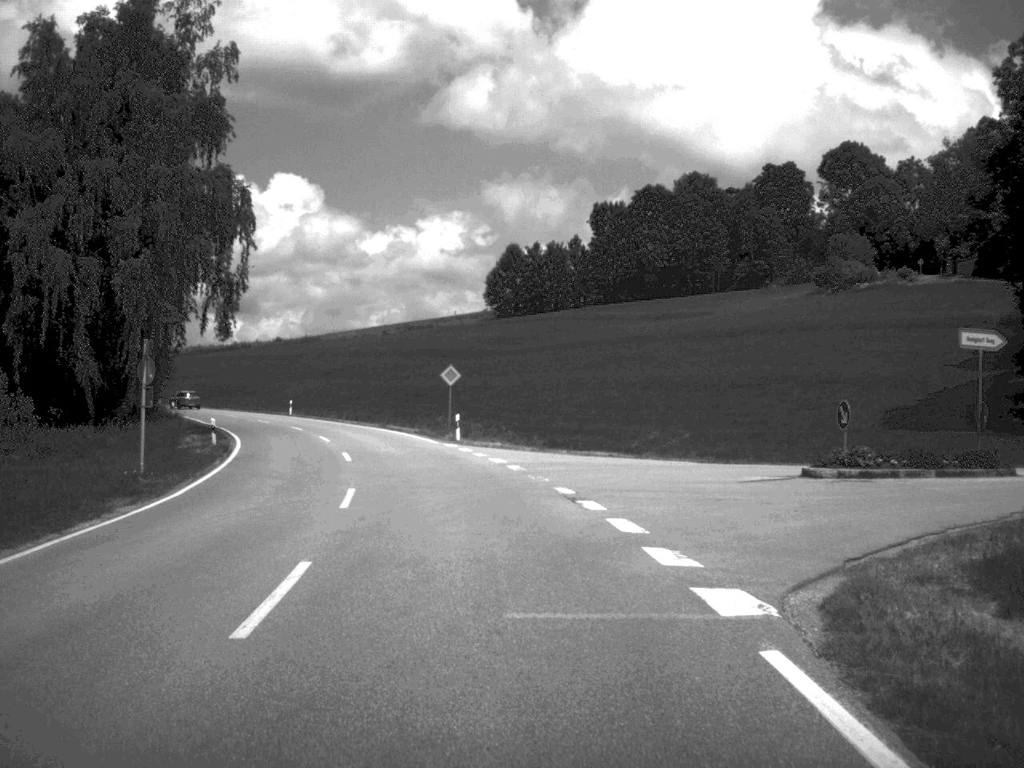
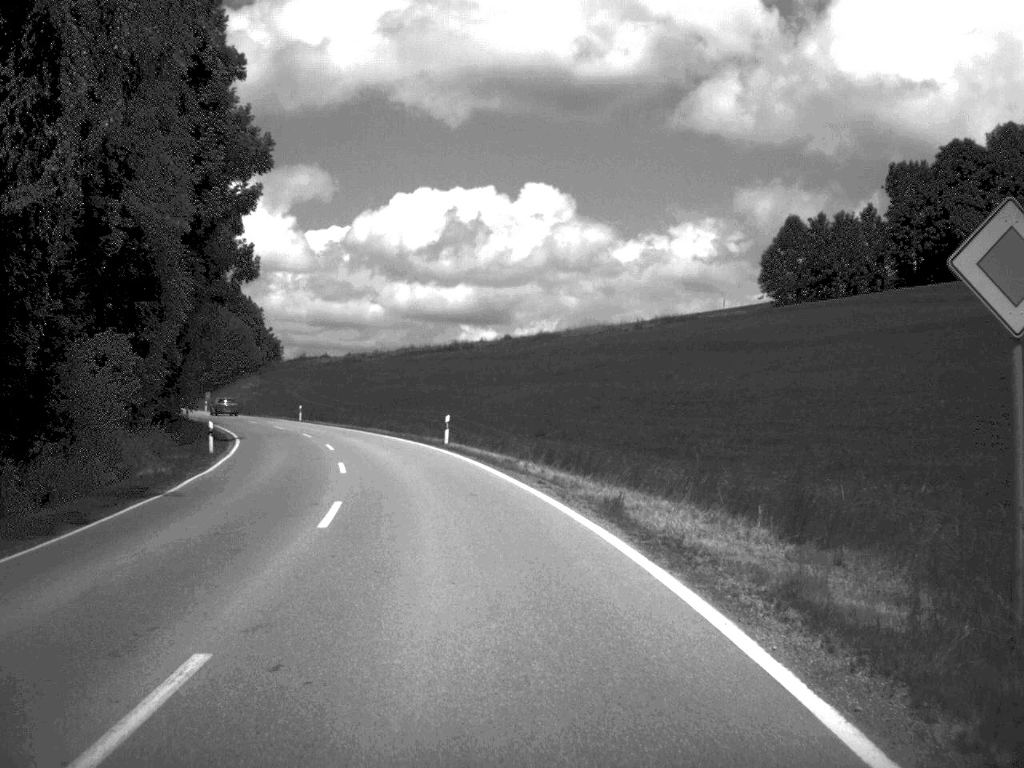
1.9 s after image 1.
(-4.0, +39.7) m; -12°
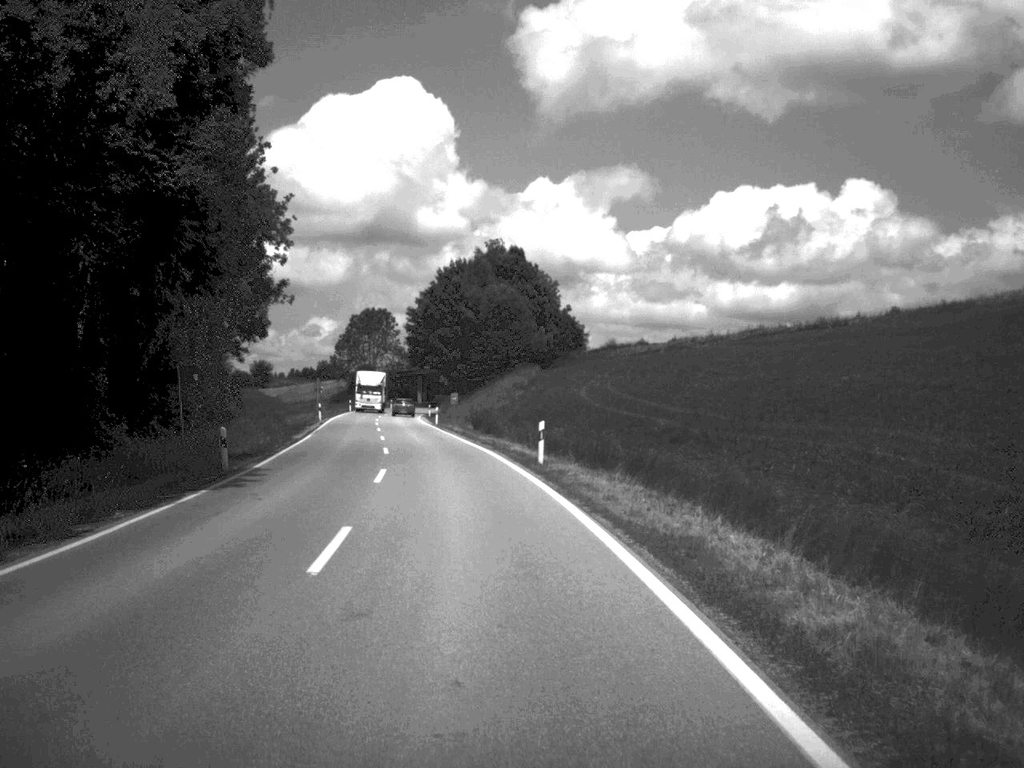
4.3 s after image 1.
(-7.0, +51.3) m; -15°
